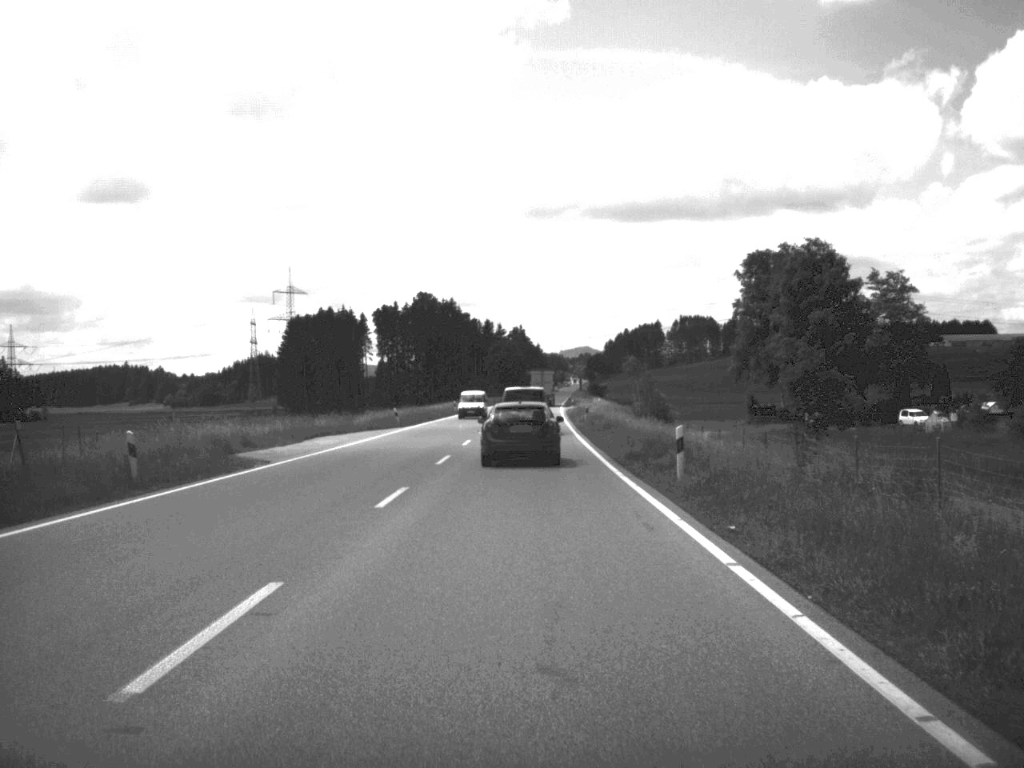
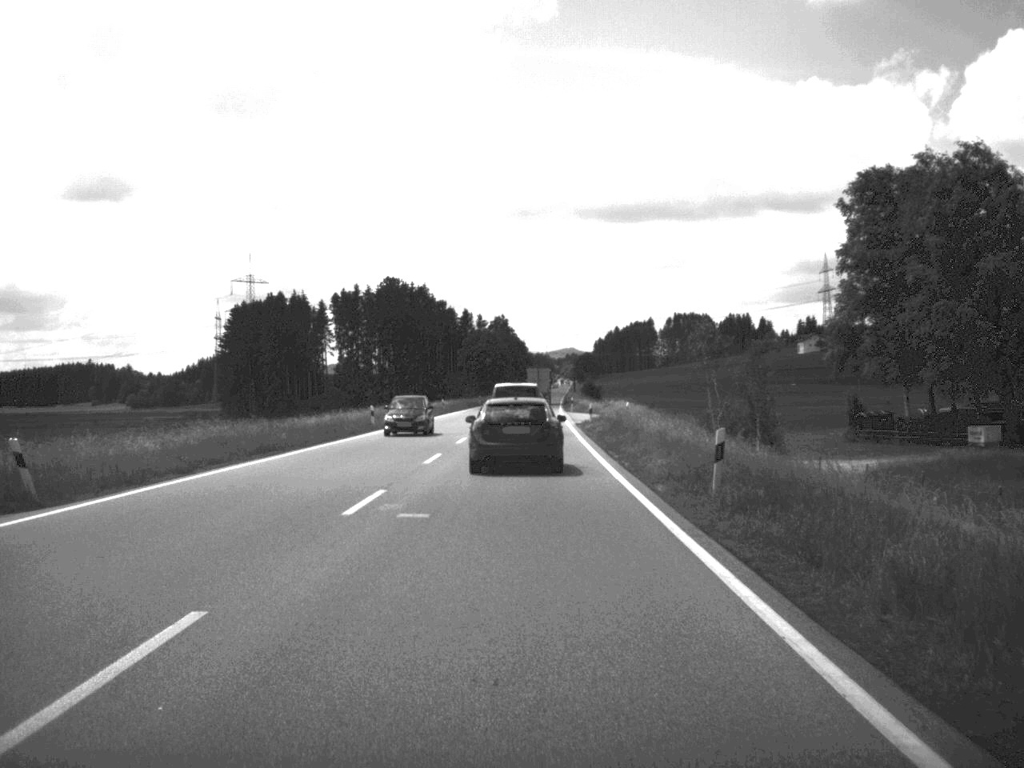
(+0.2, +49.0) m; 0°
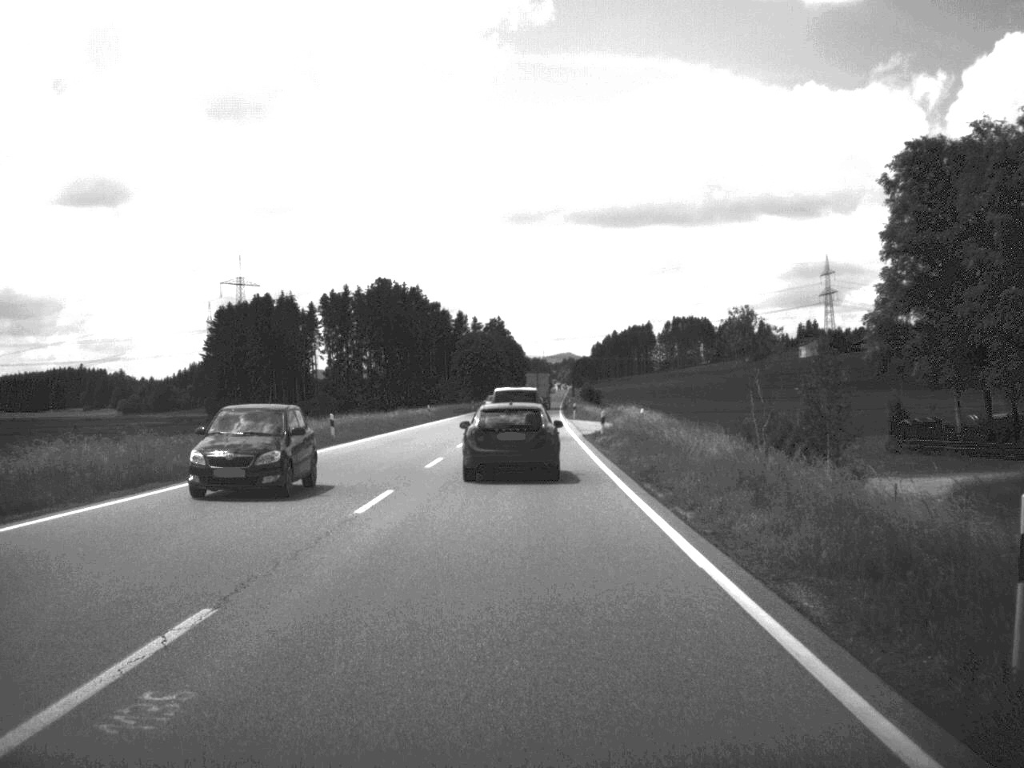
(0.0, +11.1) m; 0°
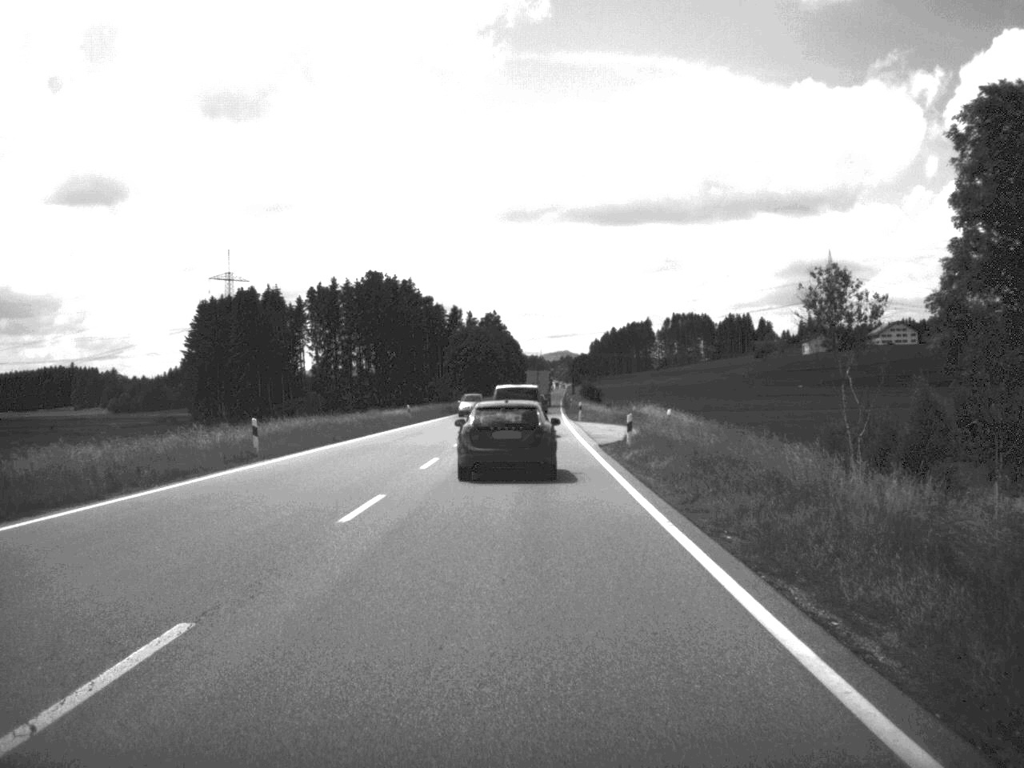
(0.0, +13.0) m; 0°
